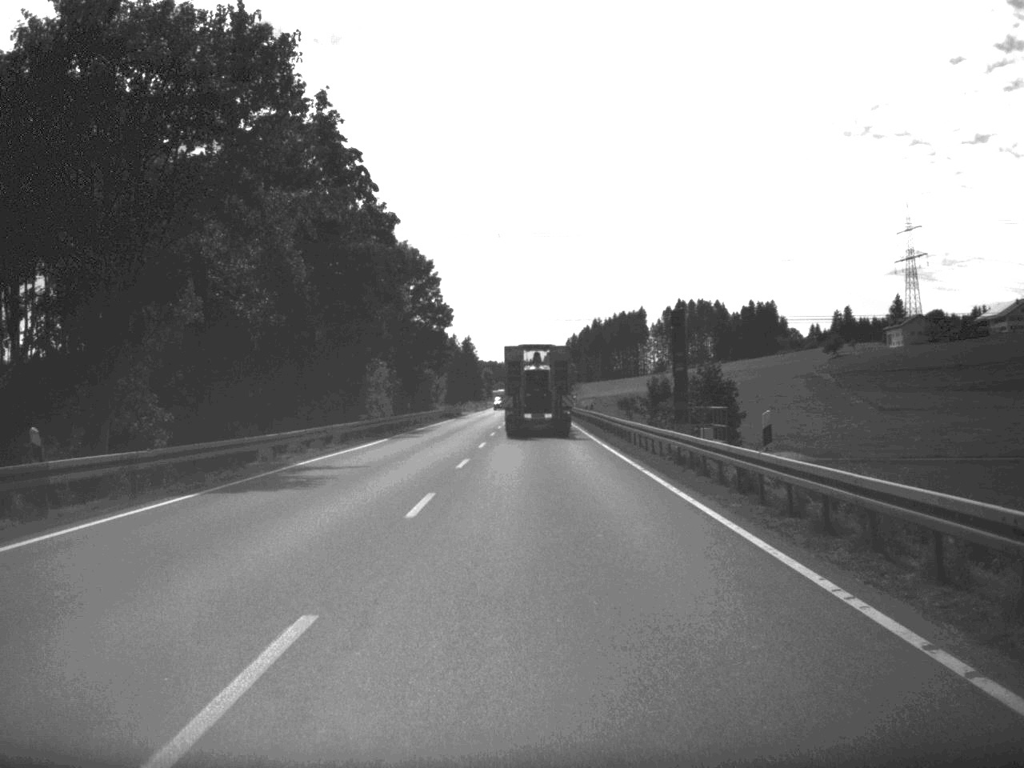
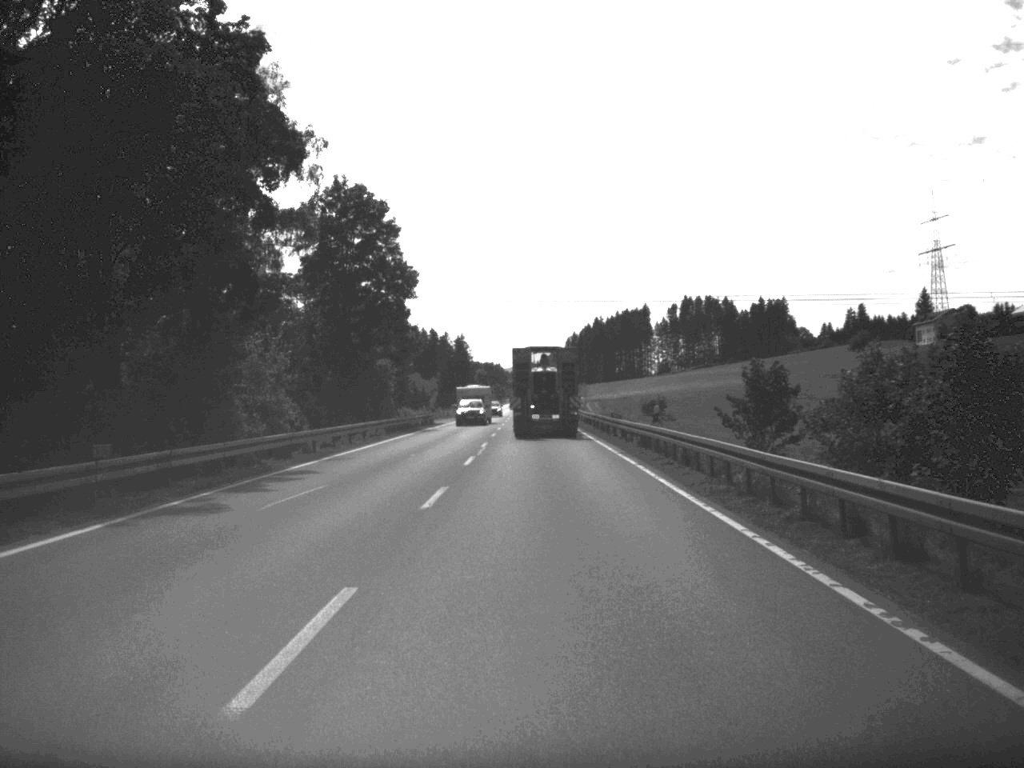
(-0.1, +33.9) m; 0°
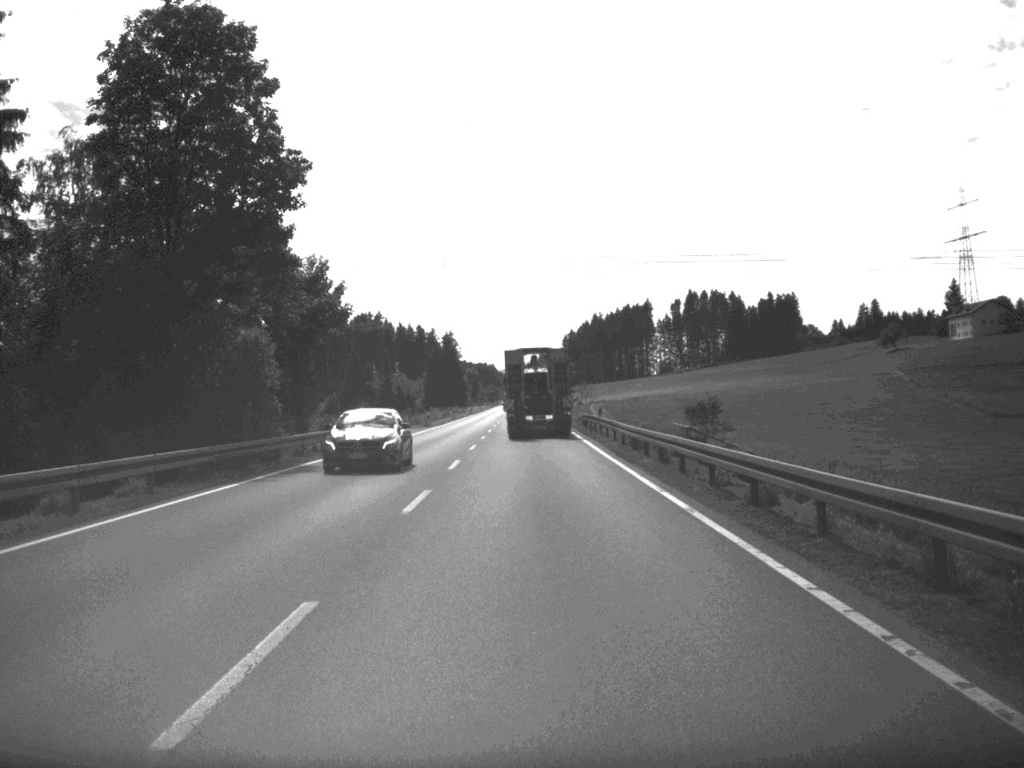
(+0.1, +35.7) m; 0°
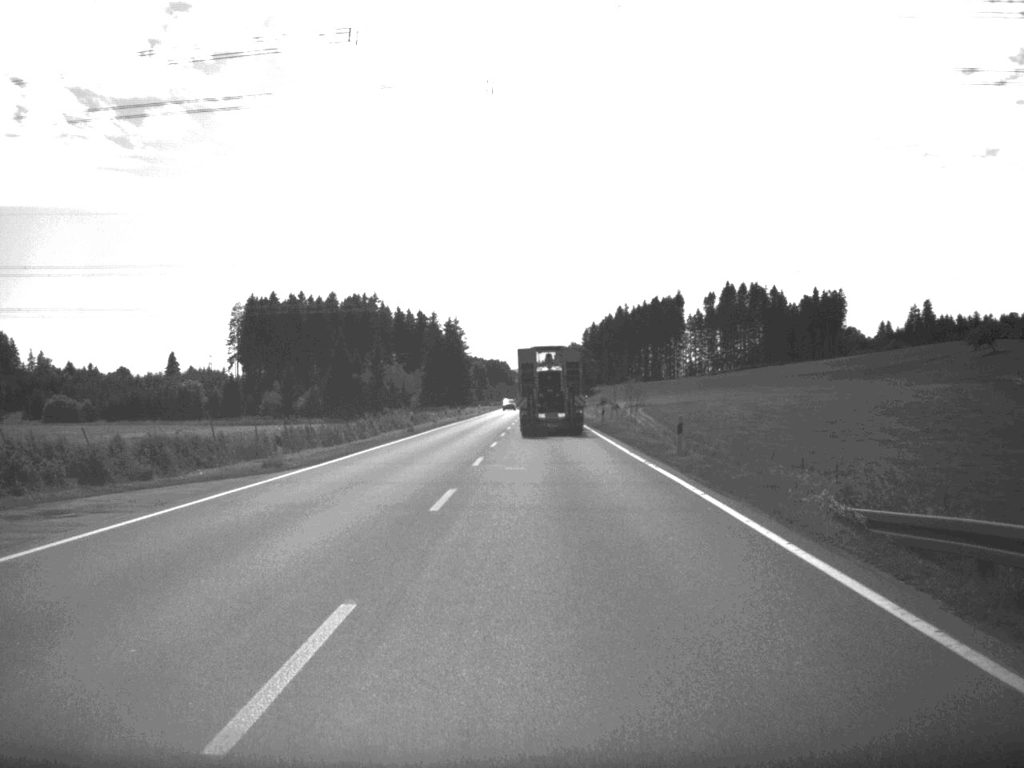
(-0.6, +58.9) m; -1°
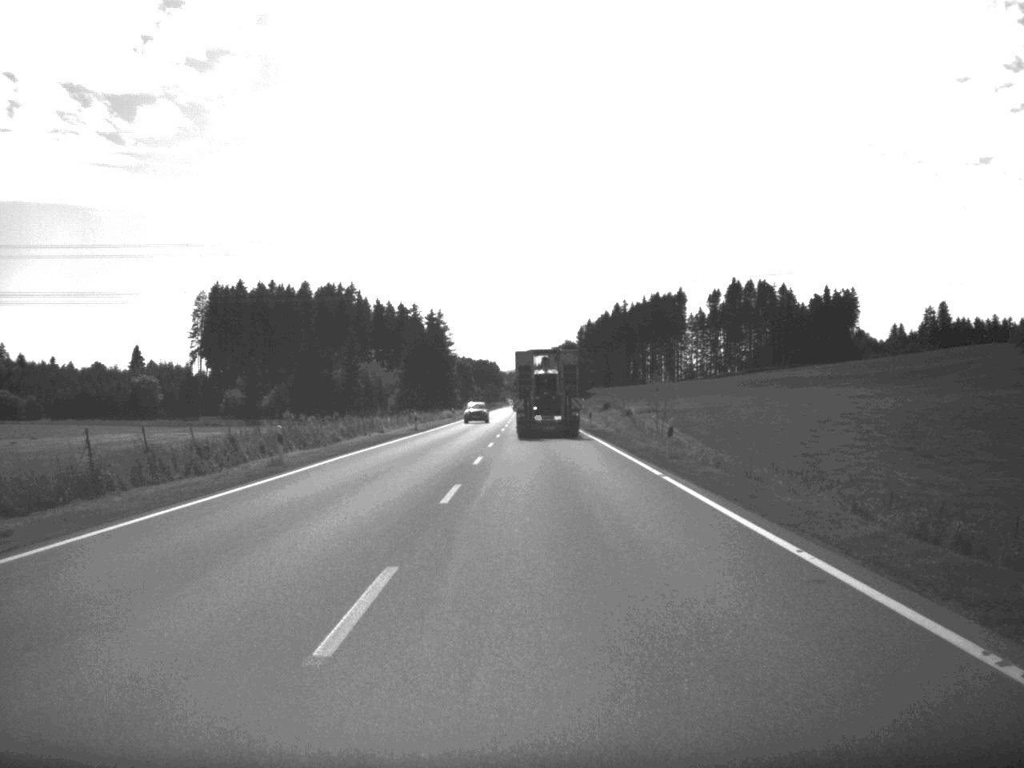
(+0.1, +33.7) m; 0°
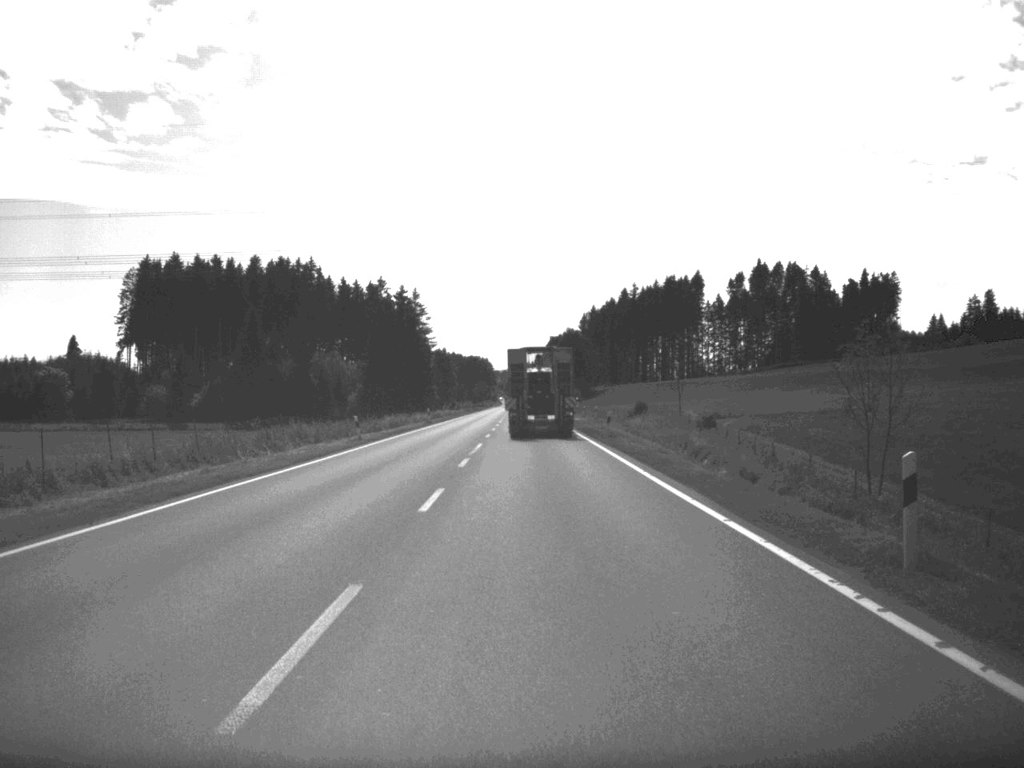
(0.0, +60.6) m; 0°
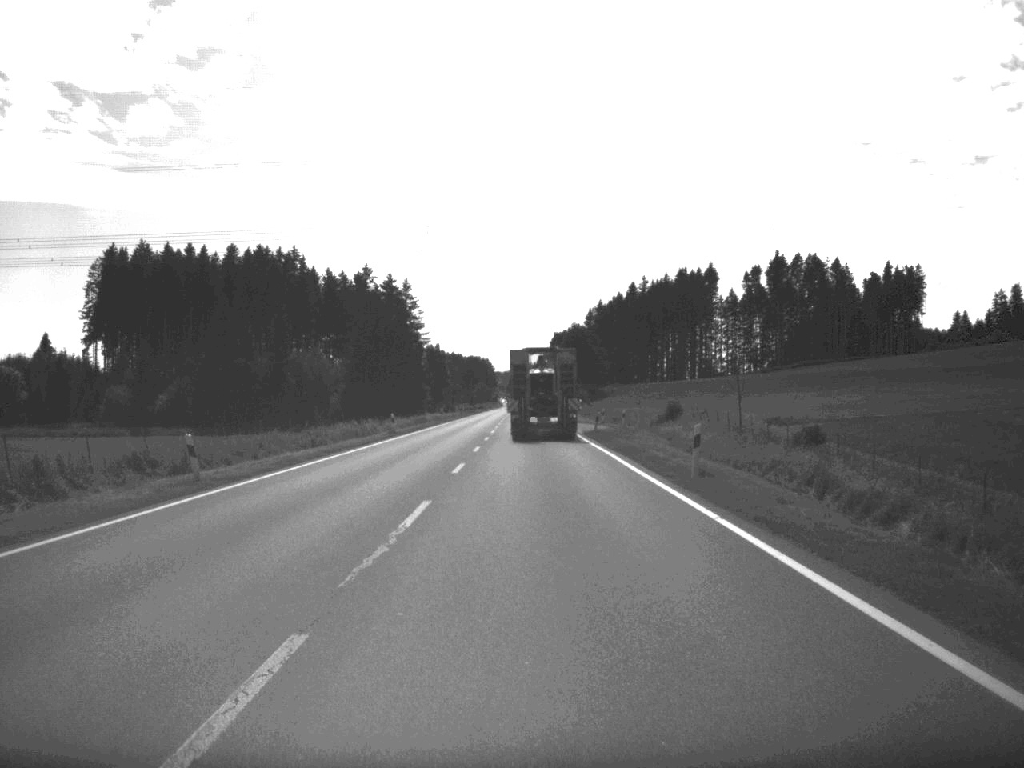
(0.0, +25.4) m; 0°
